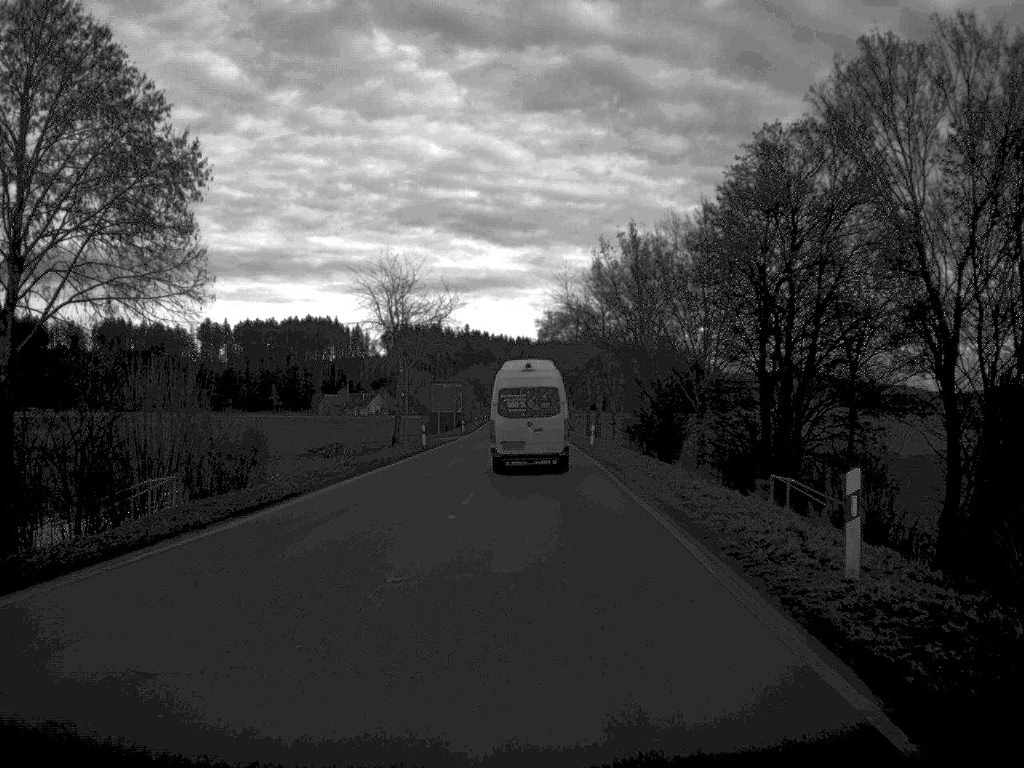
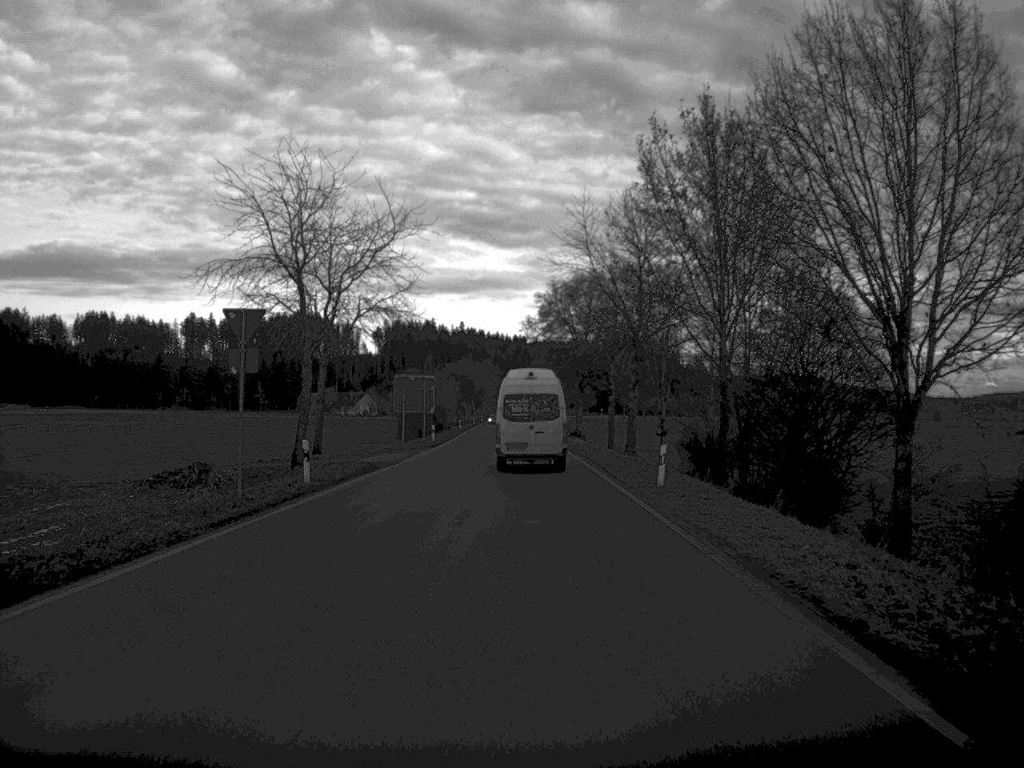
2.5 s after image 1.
(0.0, +32.2) m; 0°
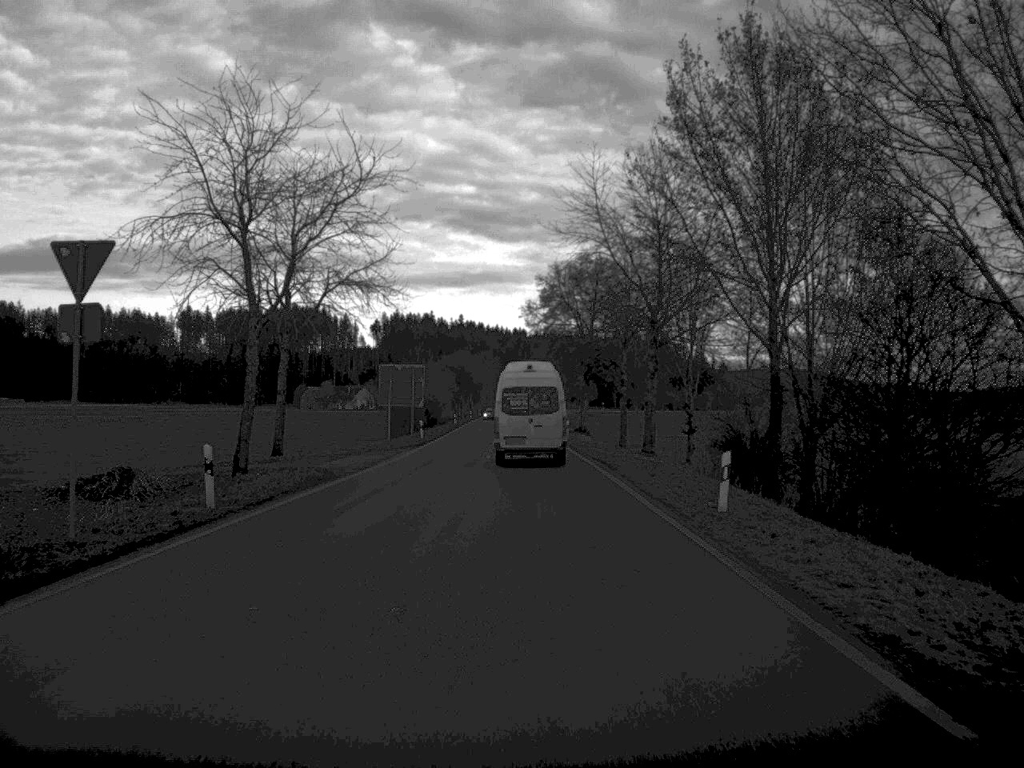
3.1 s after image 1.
(0.0, +9.0) m; 0°
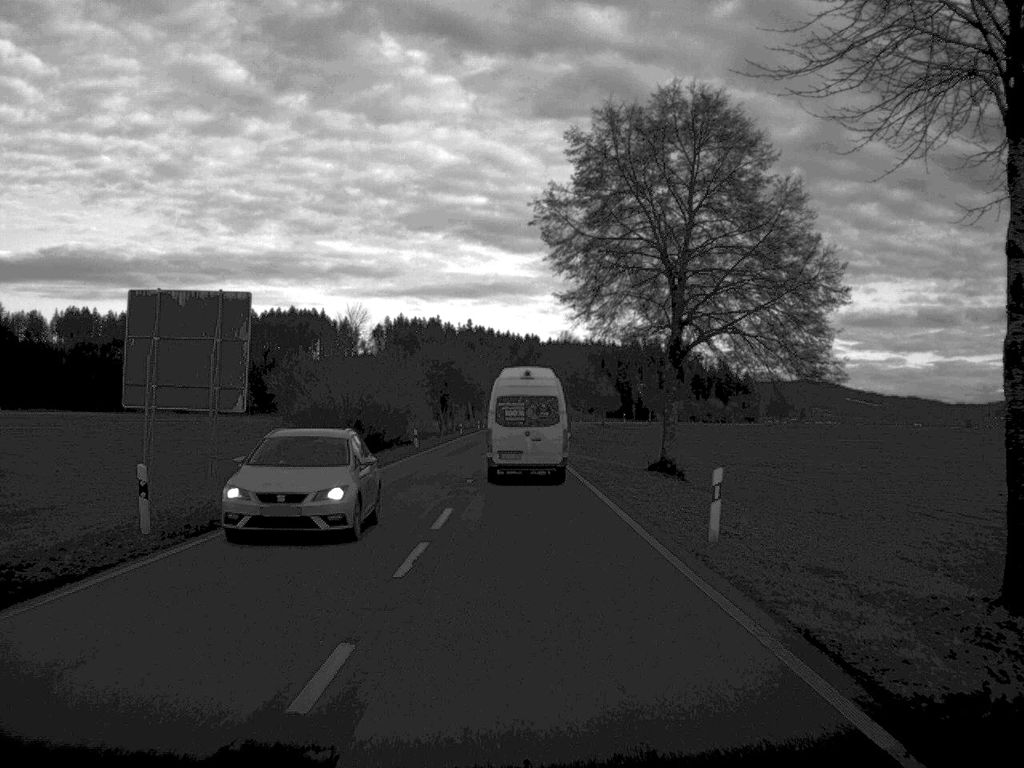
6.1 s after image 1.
(-0.2, +52.2) m; -1°
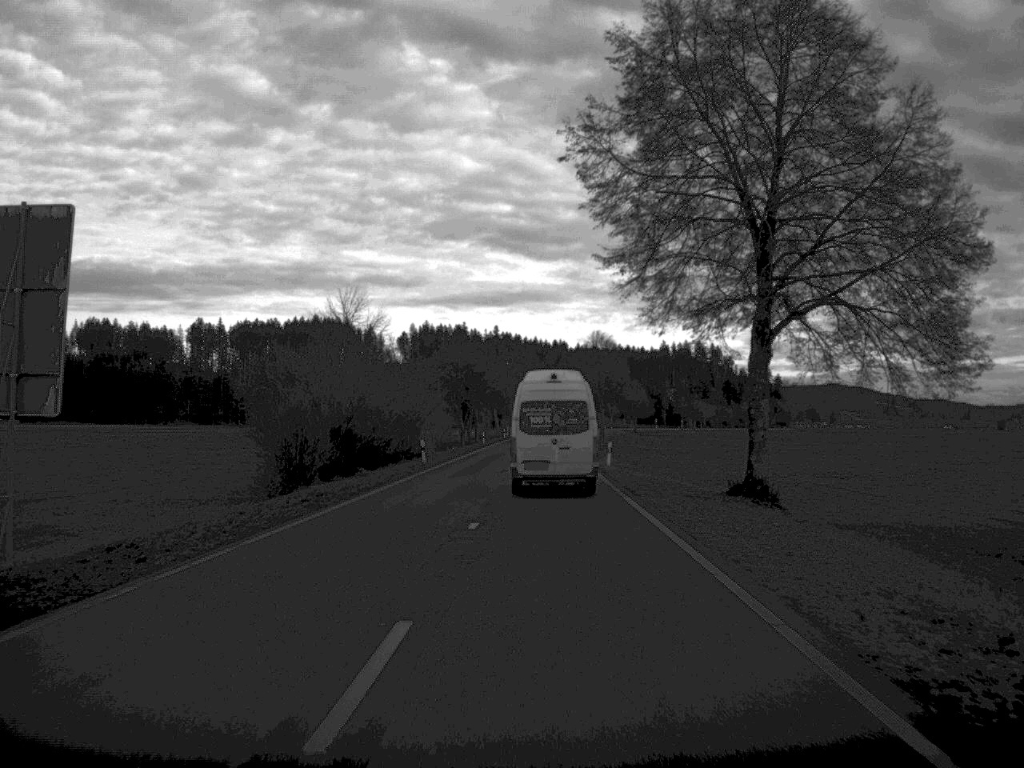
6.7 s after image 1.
(-0.1, +12.4) m; -1°
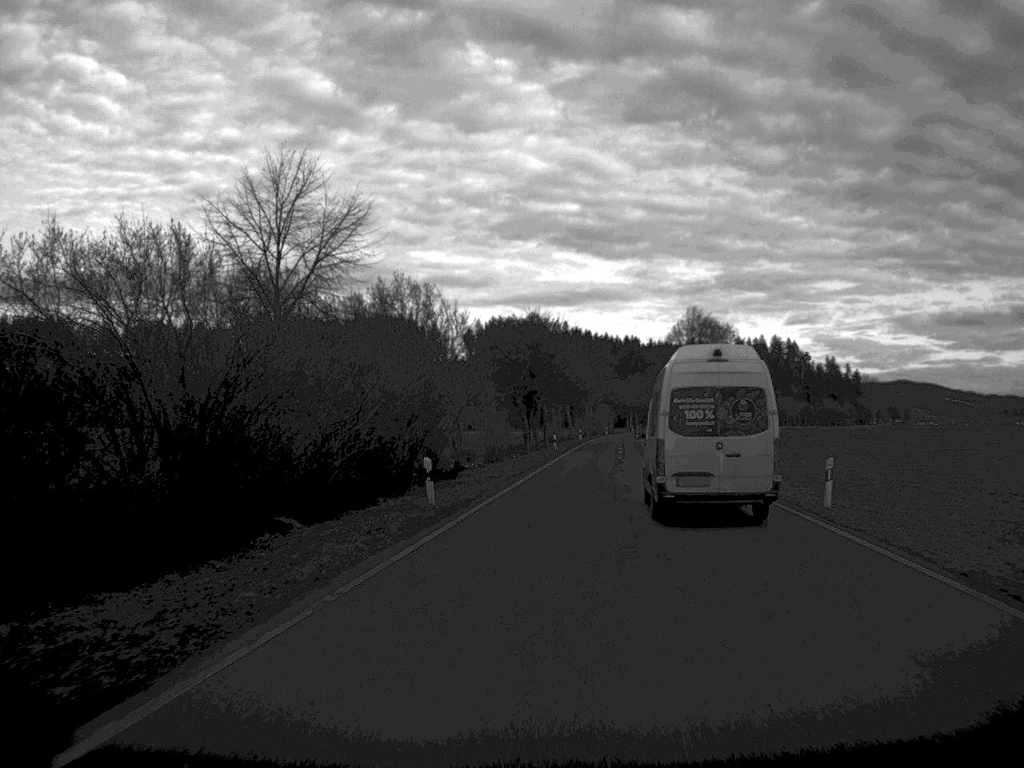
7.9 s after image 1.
(-1.1, +29.7) m; -3°
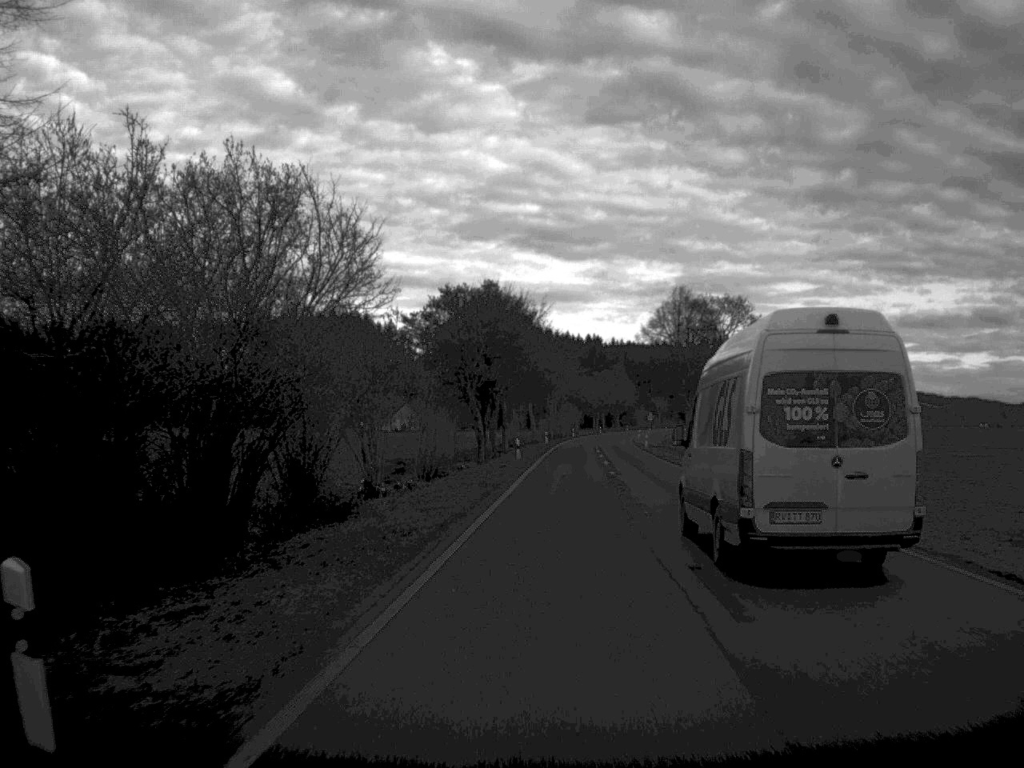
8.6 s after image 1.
(+0.3, +19.6) m; +2°
